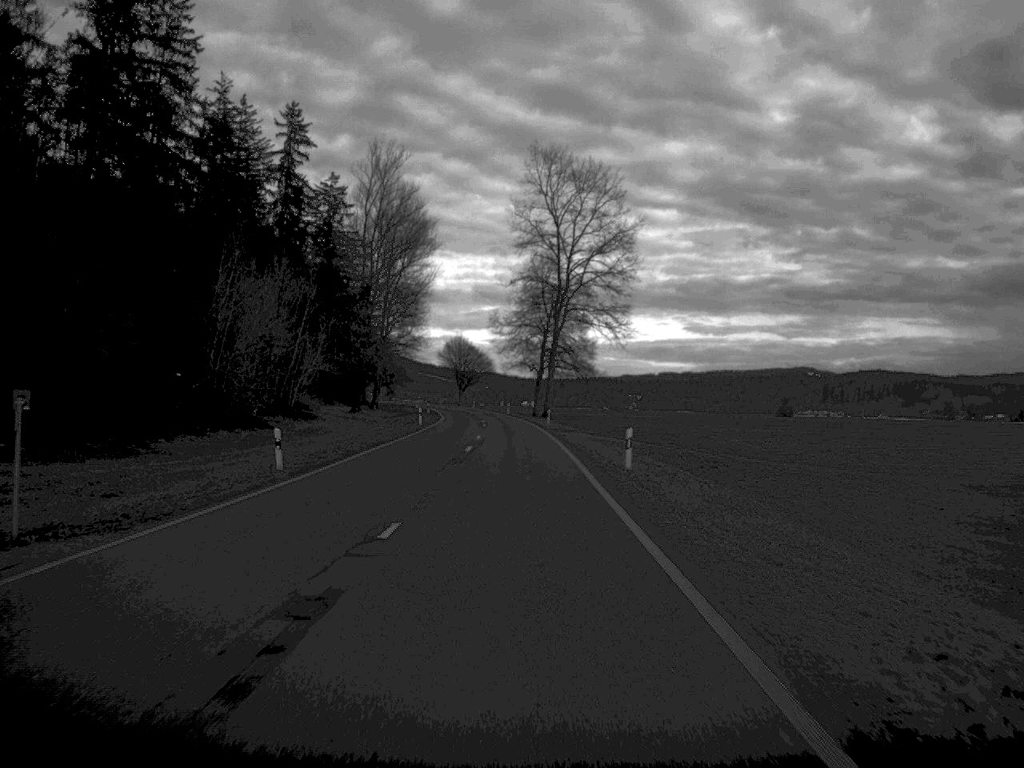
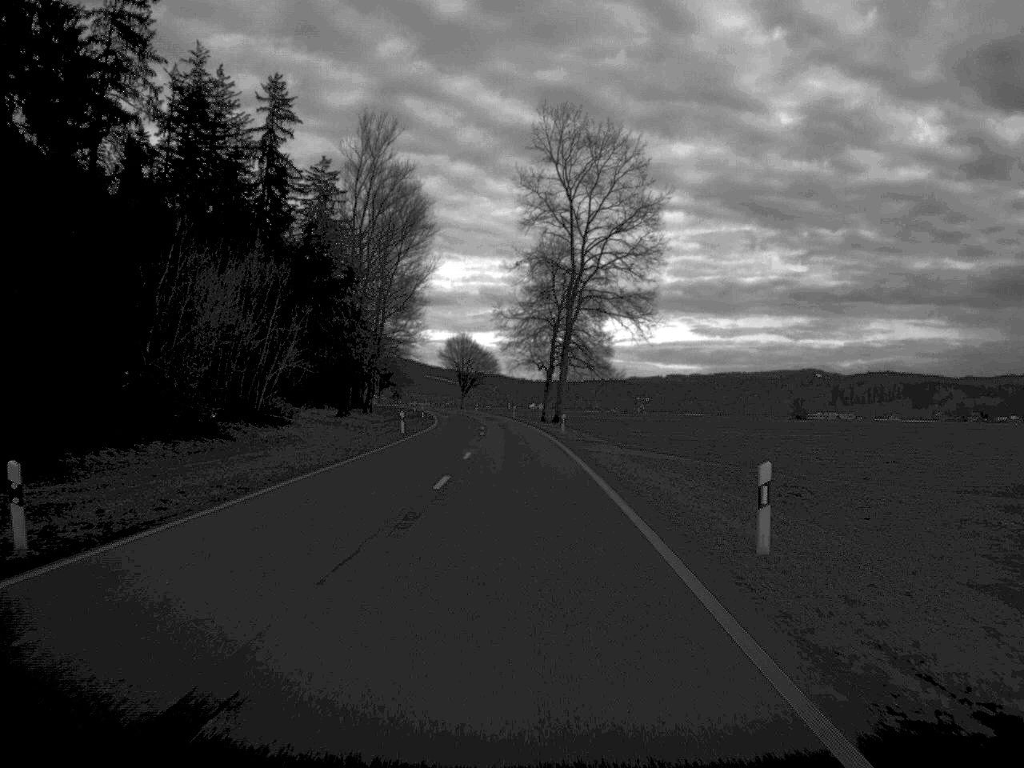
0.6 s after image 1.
(0.0, +15.6) m; 0°
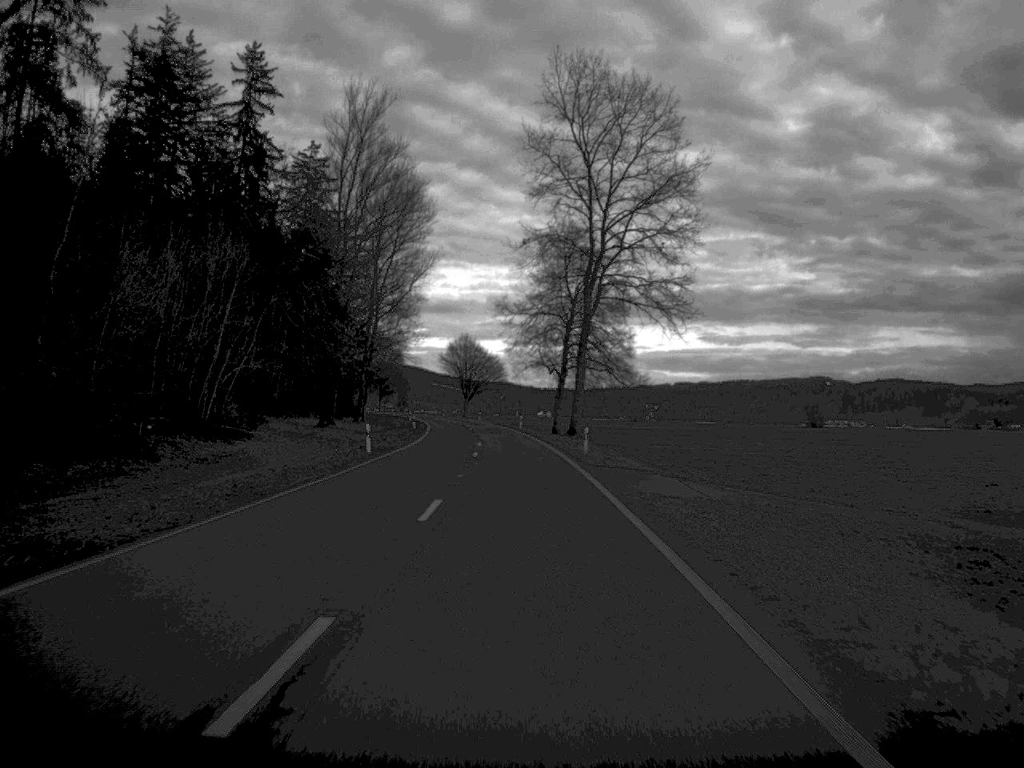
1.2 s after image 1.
(-0.1, +16.3) m; 0°
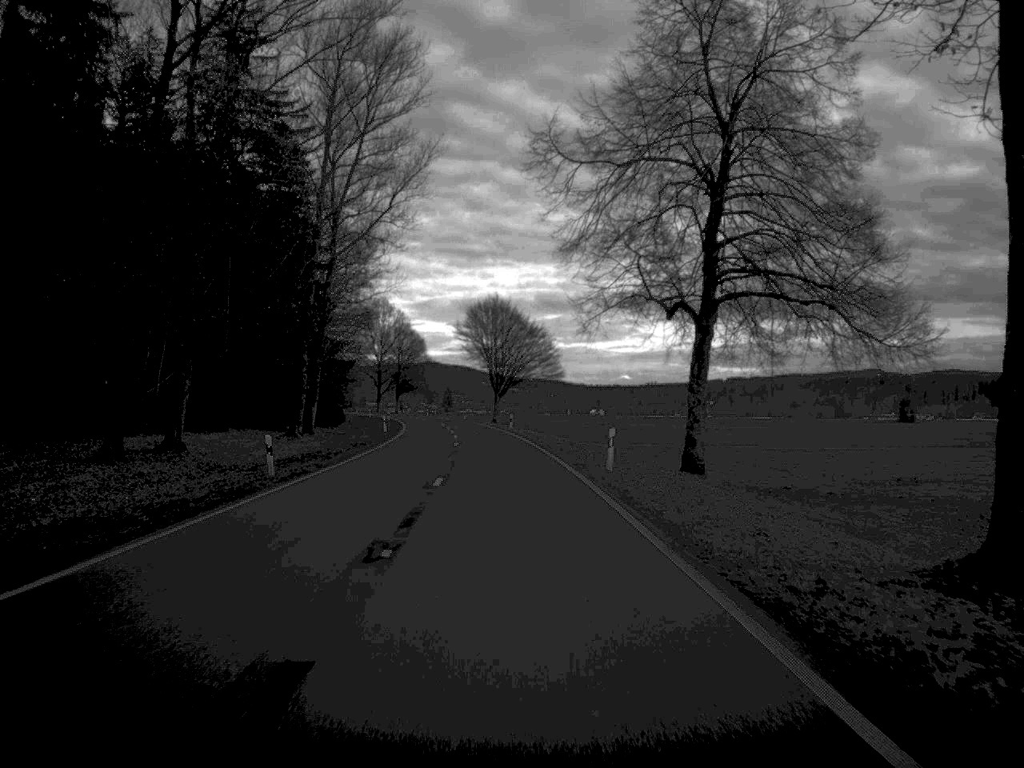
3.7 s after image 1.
(-1.2, +65.9) m; -2°
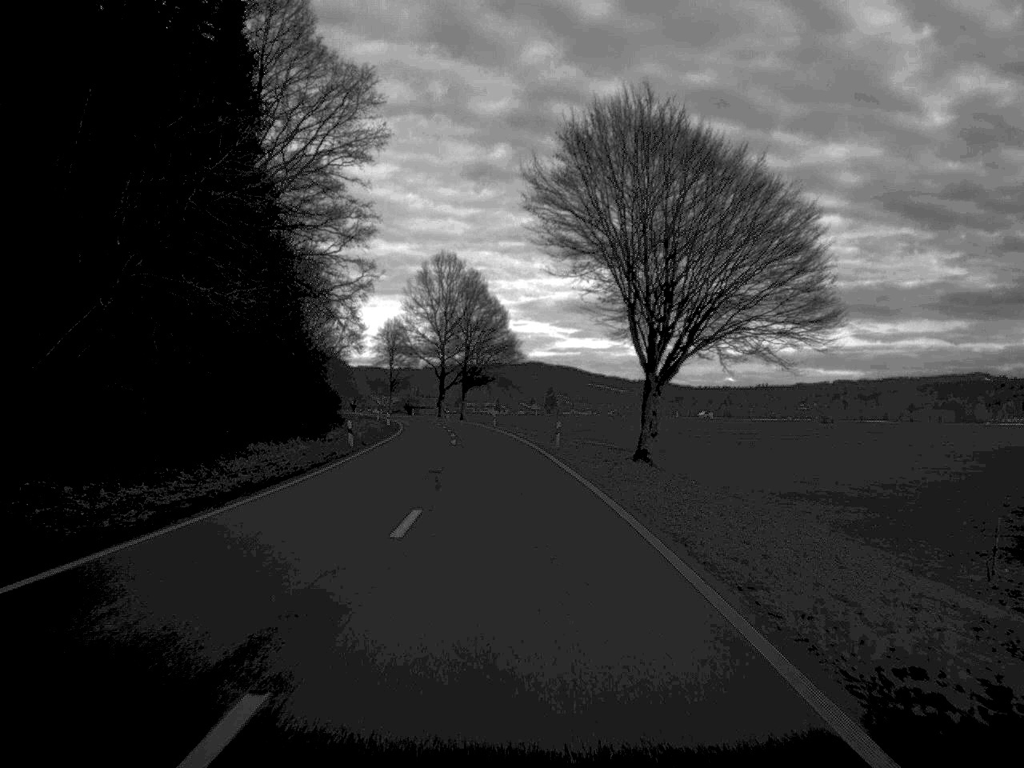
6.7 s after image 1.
(-3.5, +81.5) m; -5°
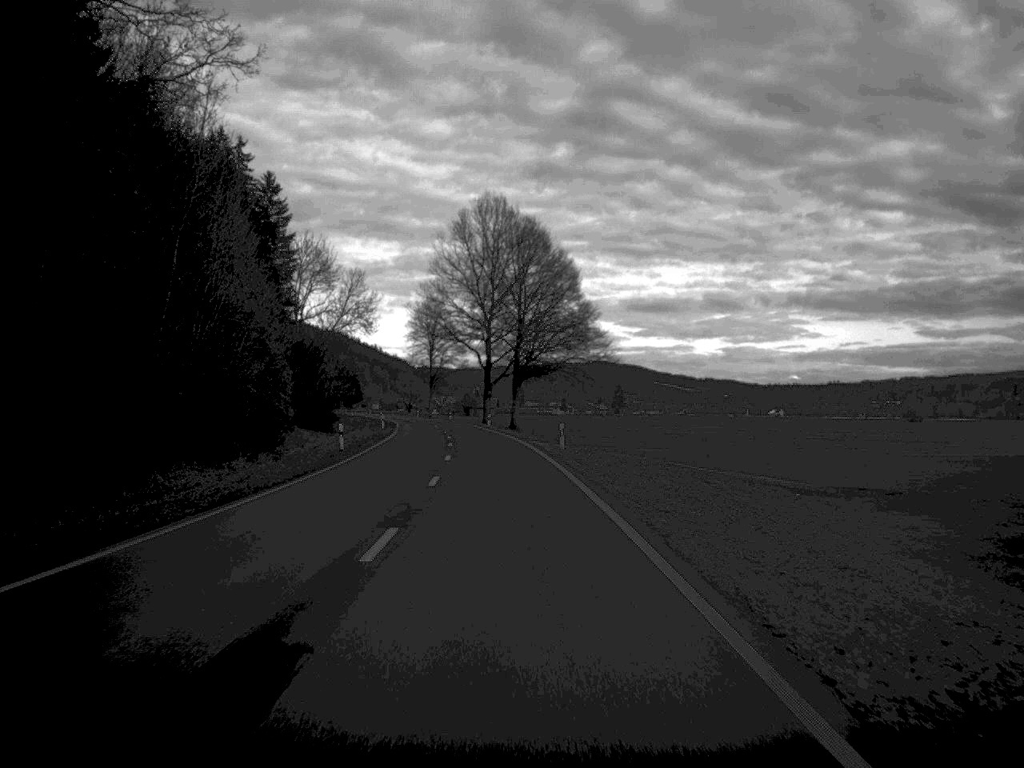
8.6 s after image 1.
(-1.3, +50.5) m; -3°
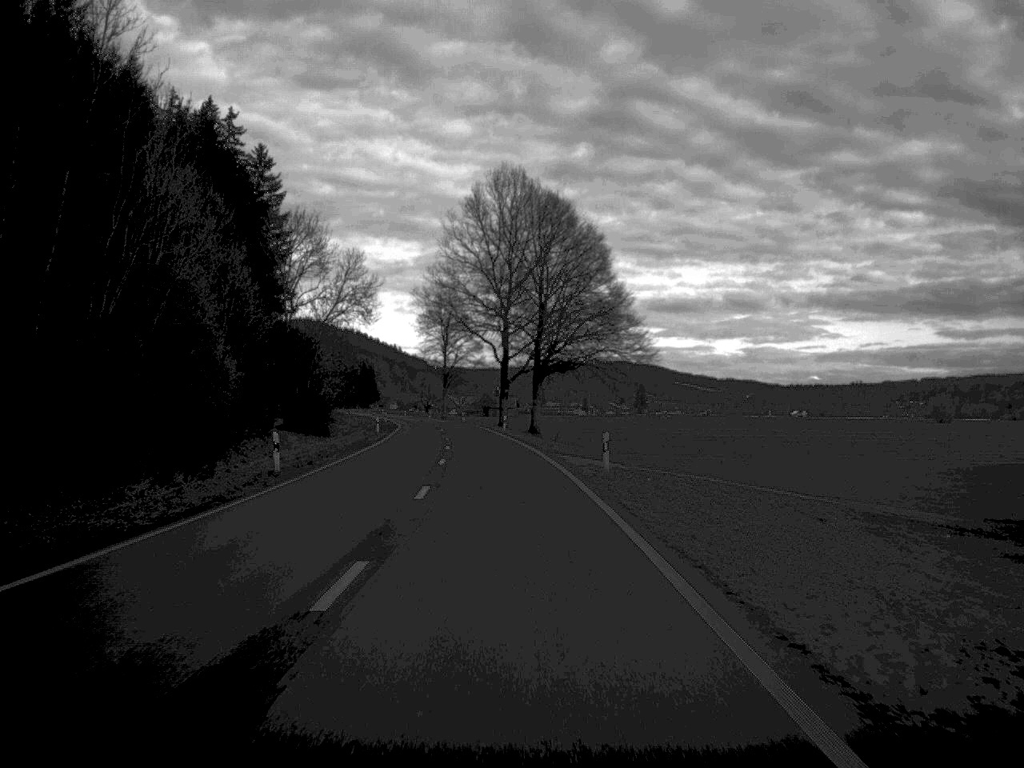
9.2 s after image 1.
(-0.1, +15.6) m; -1°
